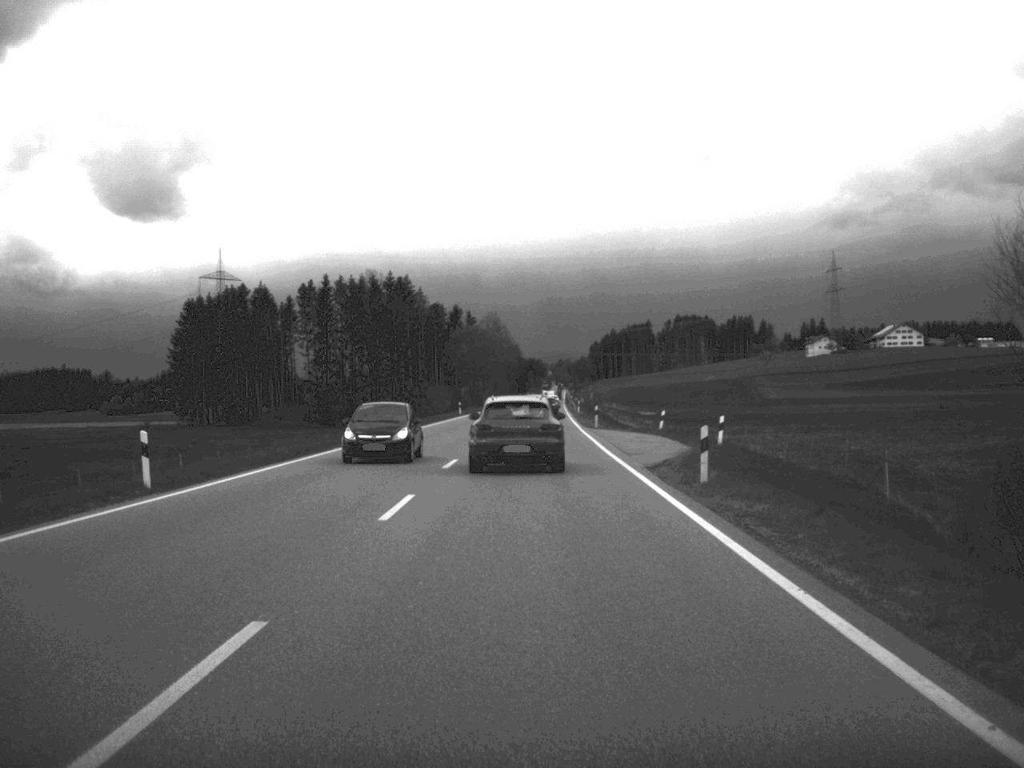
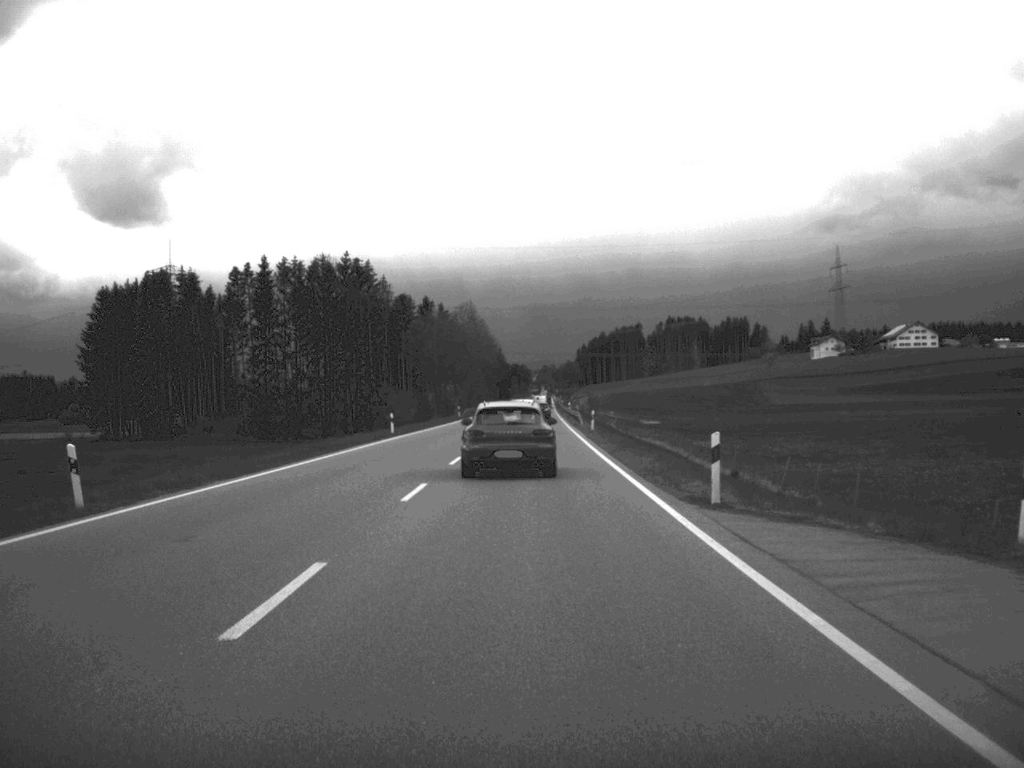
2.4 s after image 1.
(+0.2, +43.0) m; 0°
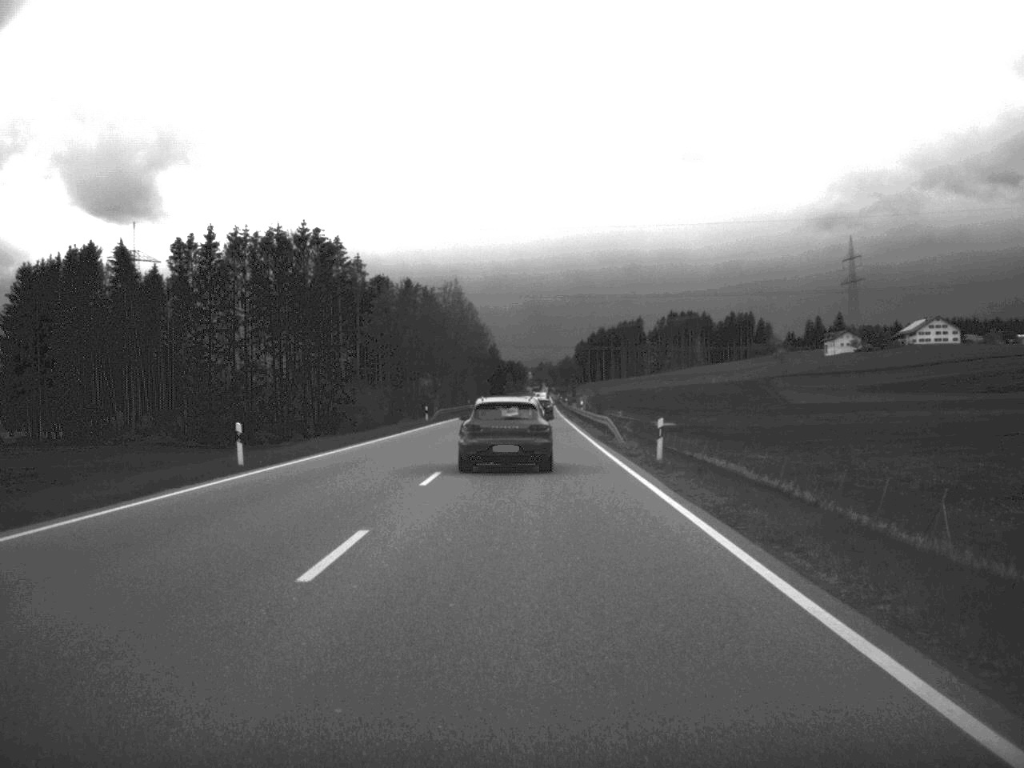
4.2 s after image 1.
(0.0, +32.8) m; 0°
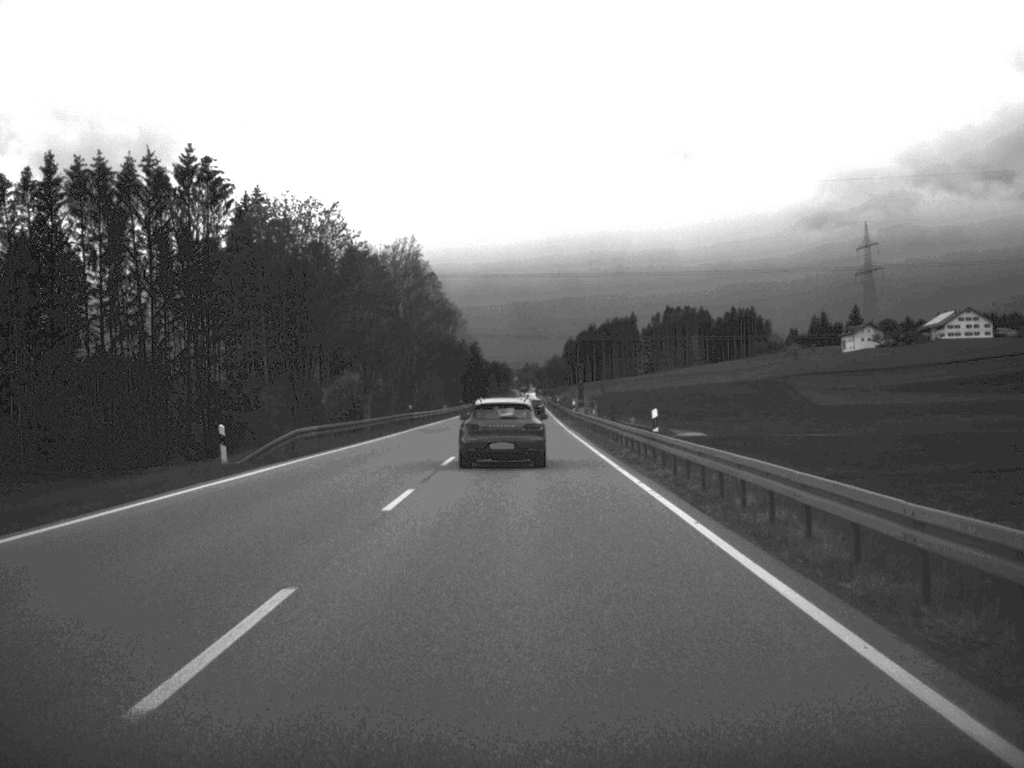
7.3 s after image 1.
(+0.2, +51.8) m; 0°
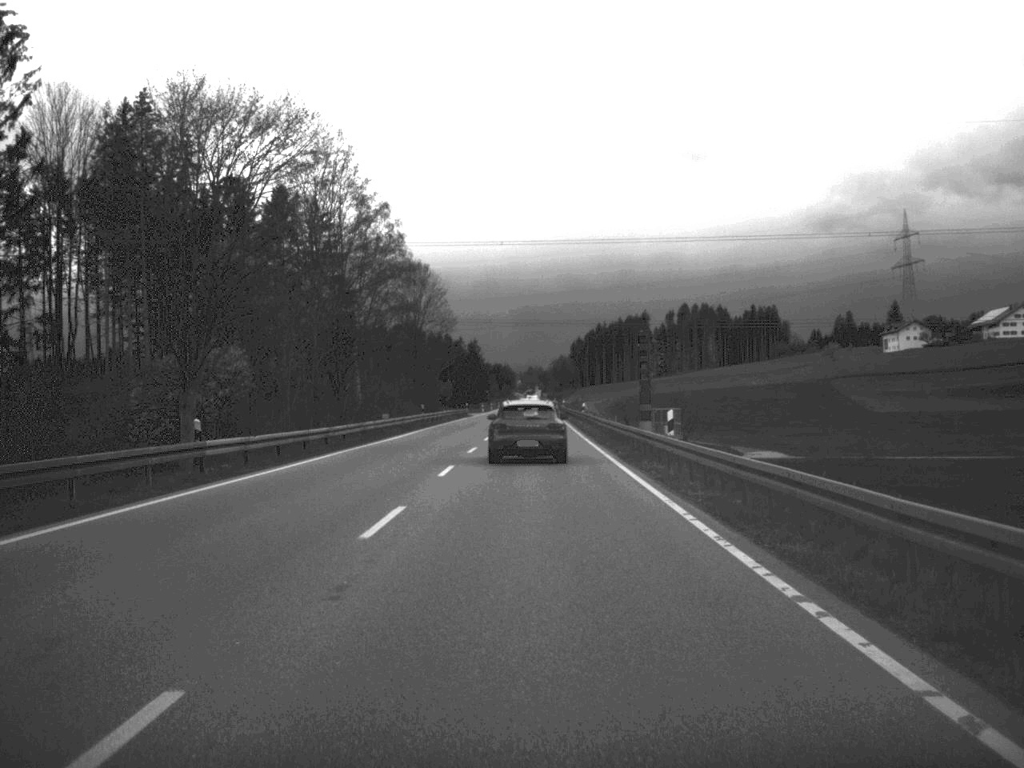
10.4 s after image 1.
(-0.2, +50.7) m; 0°
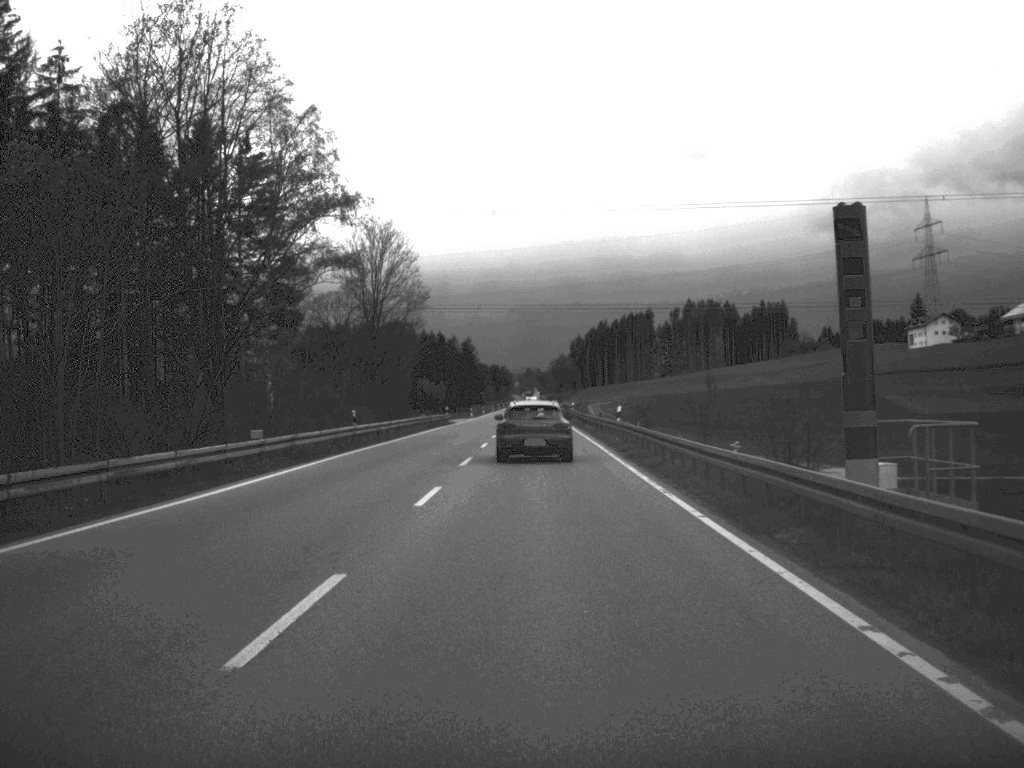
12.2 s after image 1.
(0.0, +30.7) m; 0°
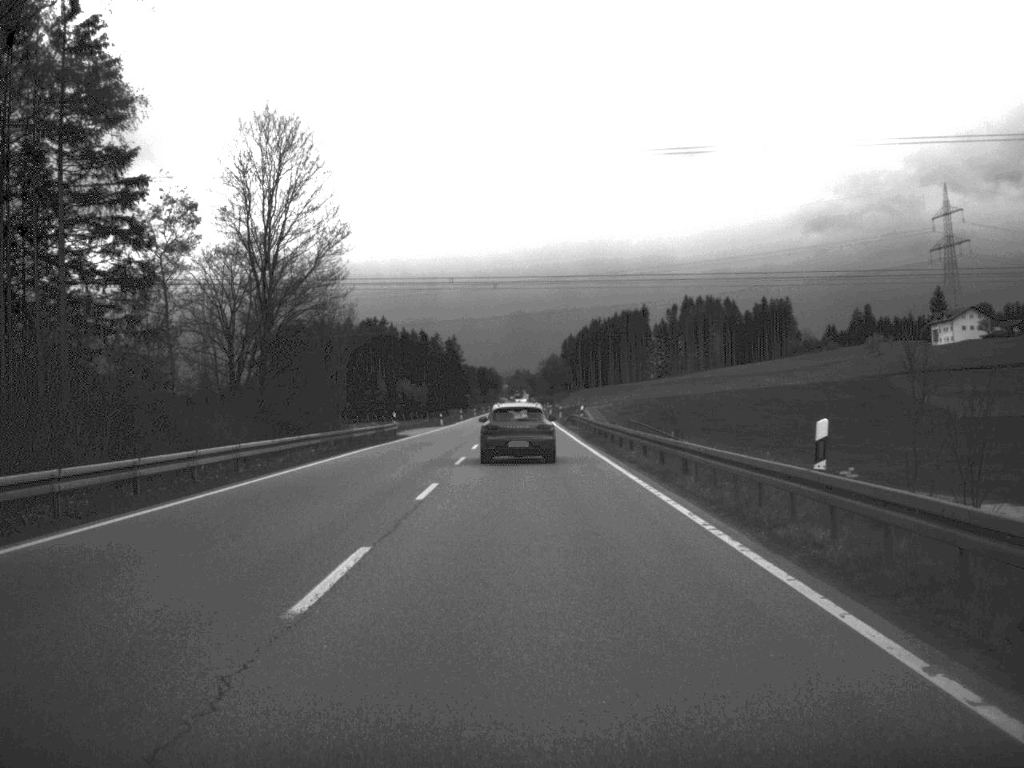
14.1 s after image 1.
(+0.1, +33.5) m; 0°
